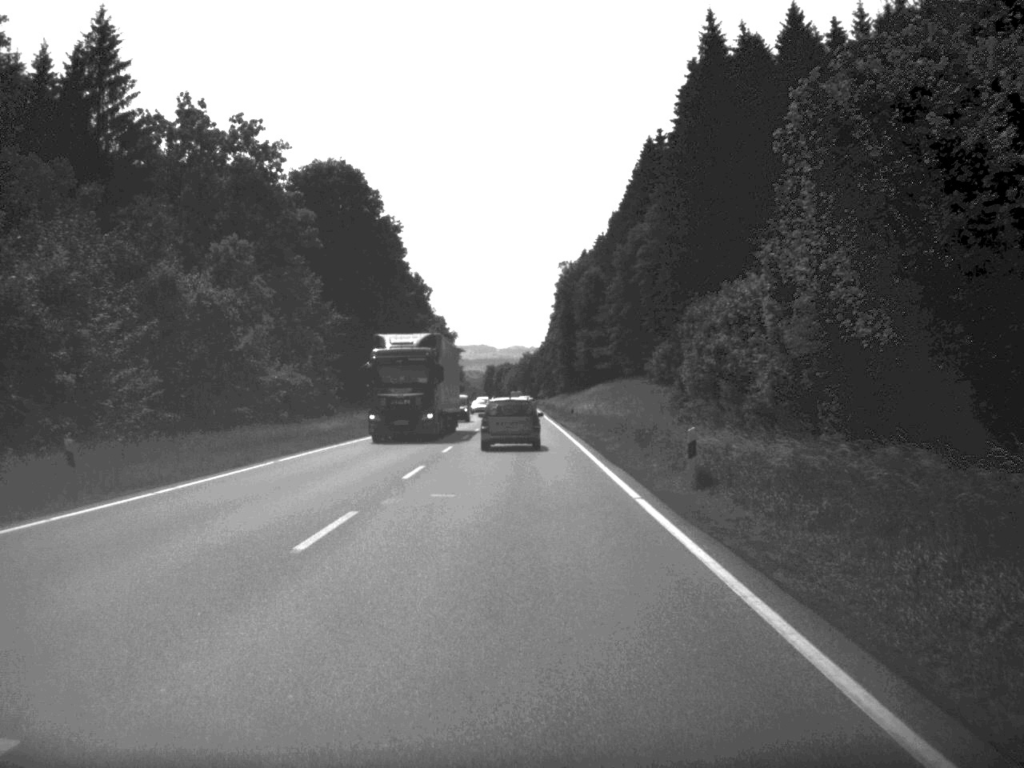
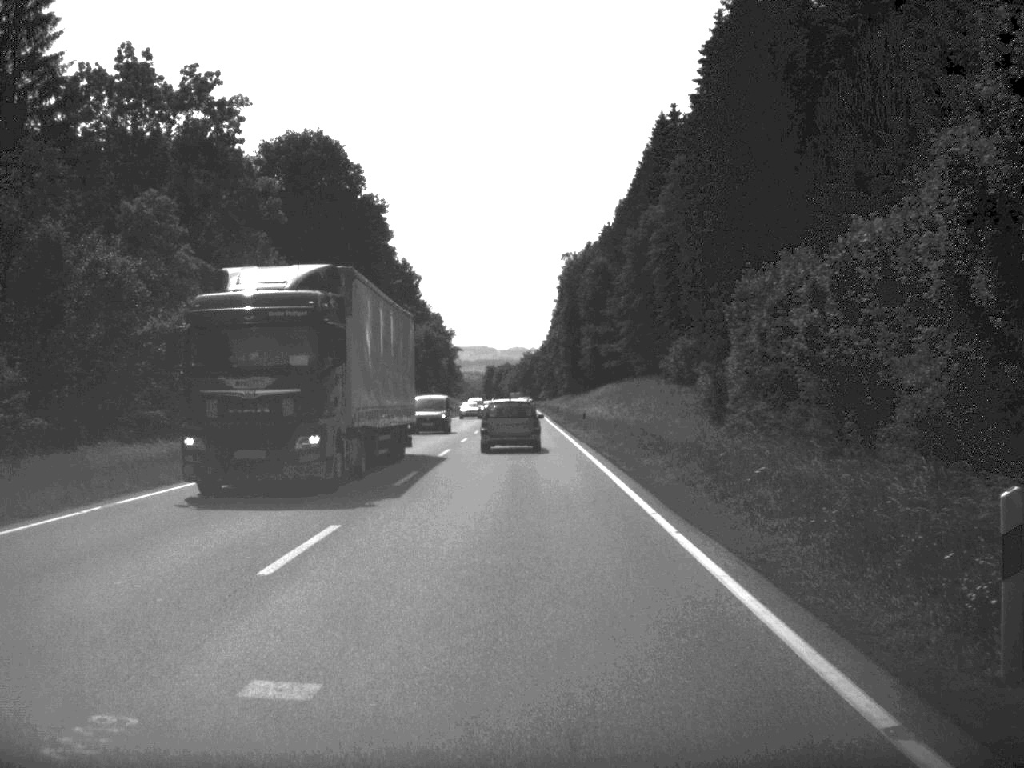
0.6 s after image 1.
(0.0, +13.3) m; 0°
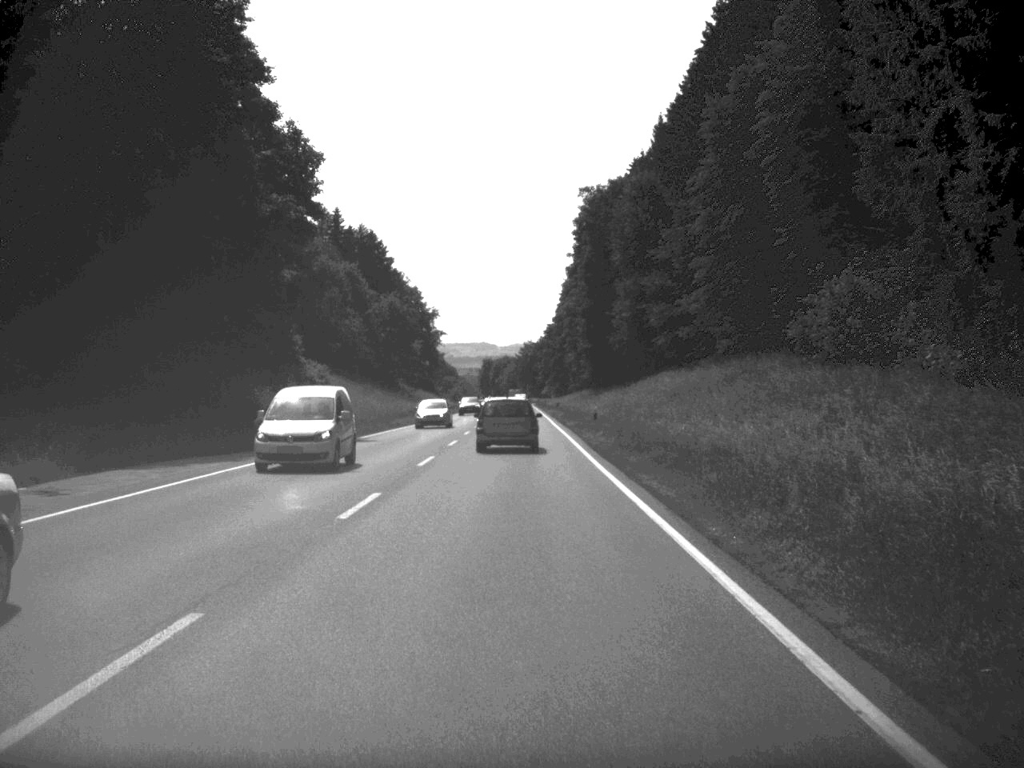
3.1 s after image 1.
(0.0, +53.5) m; 0°
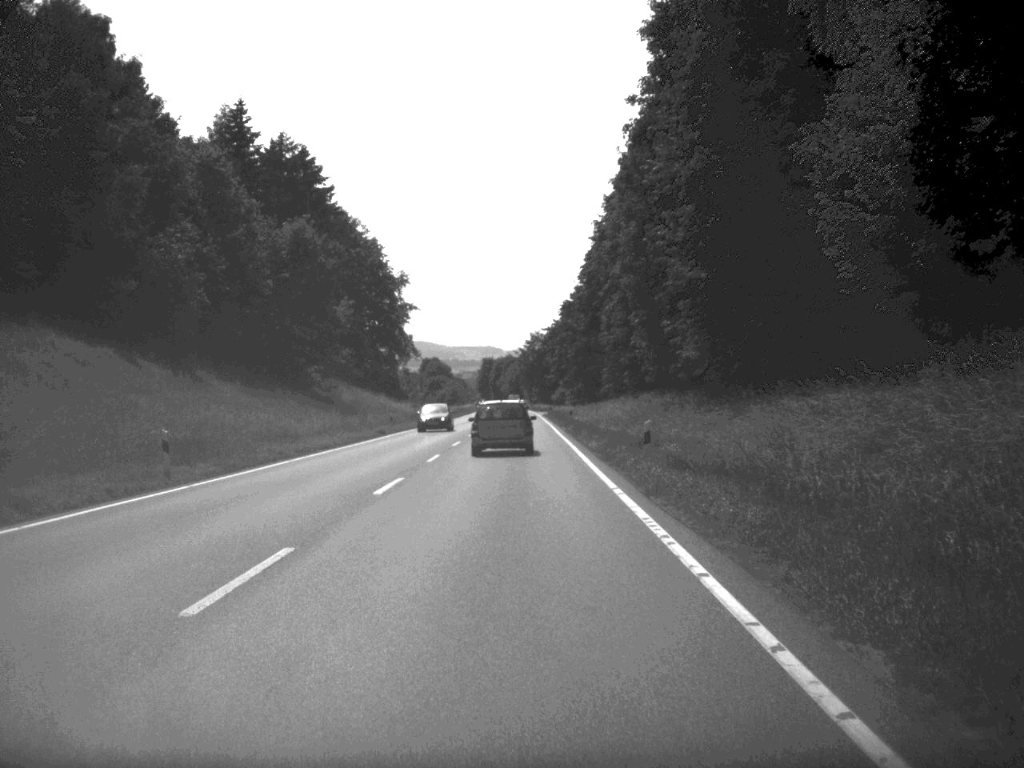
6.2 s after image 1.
(-0.2, +66.1) m; 0°
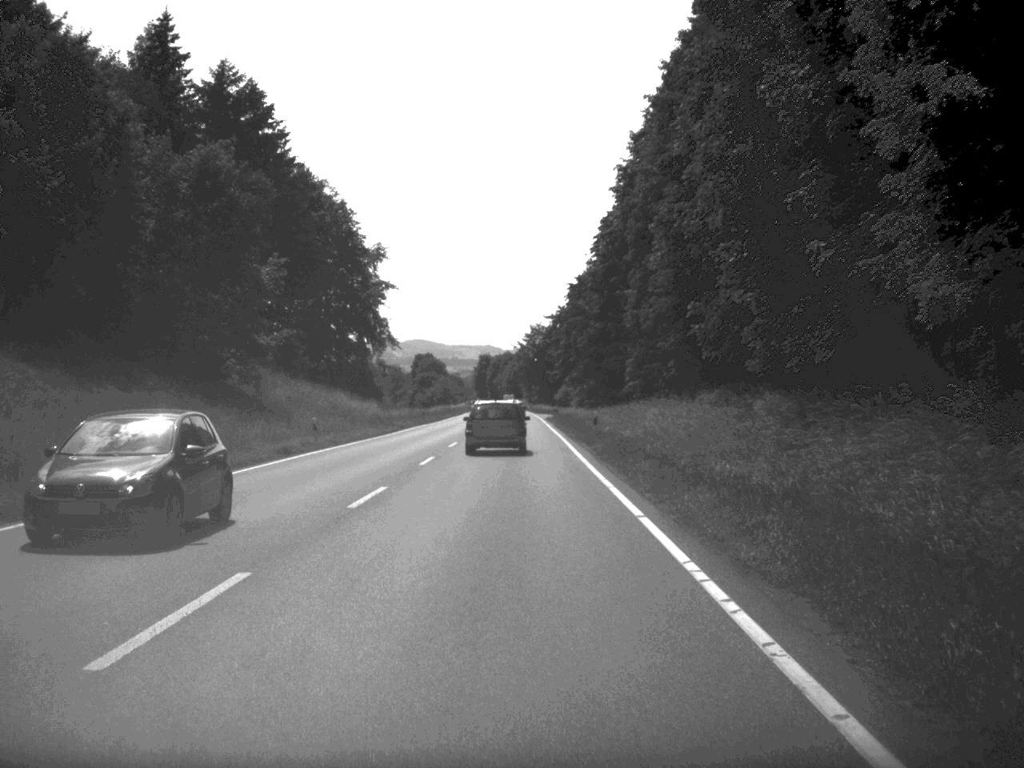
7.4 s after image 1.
(0.0, +25.4) m; 0°
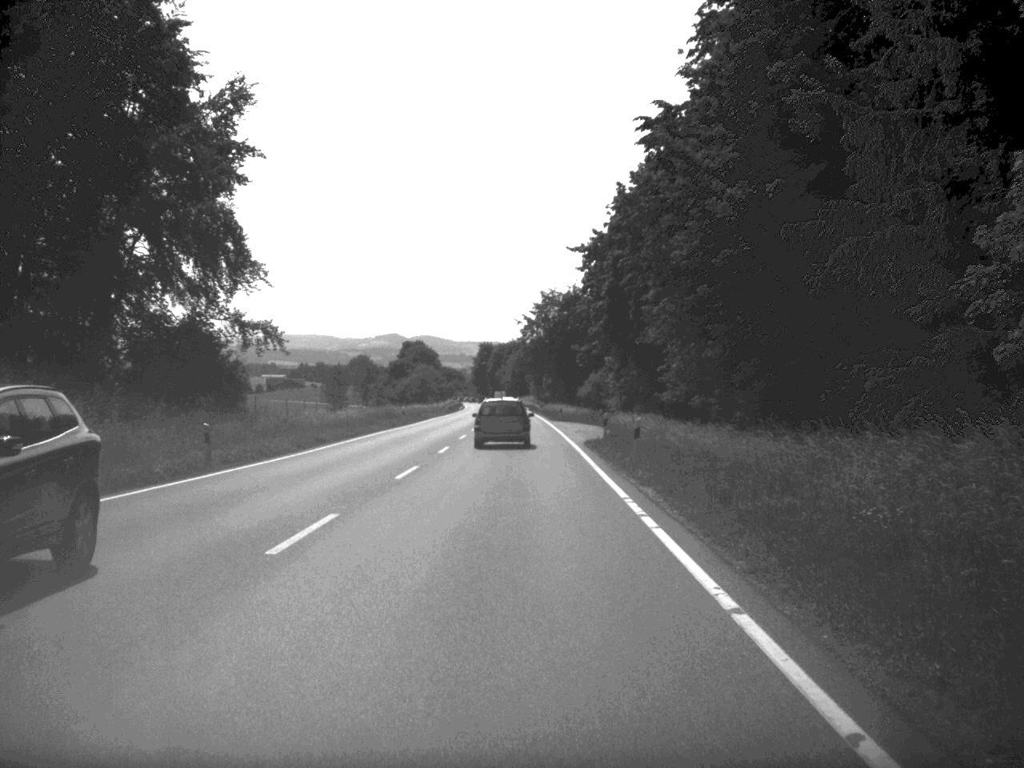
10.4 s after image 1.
(-0.1, +65.1) m; 0°
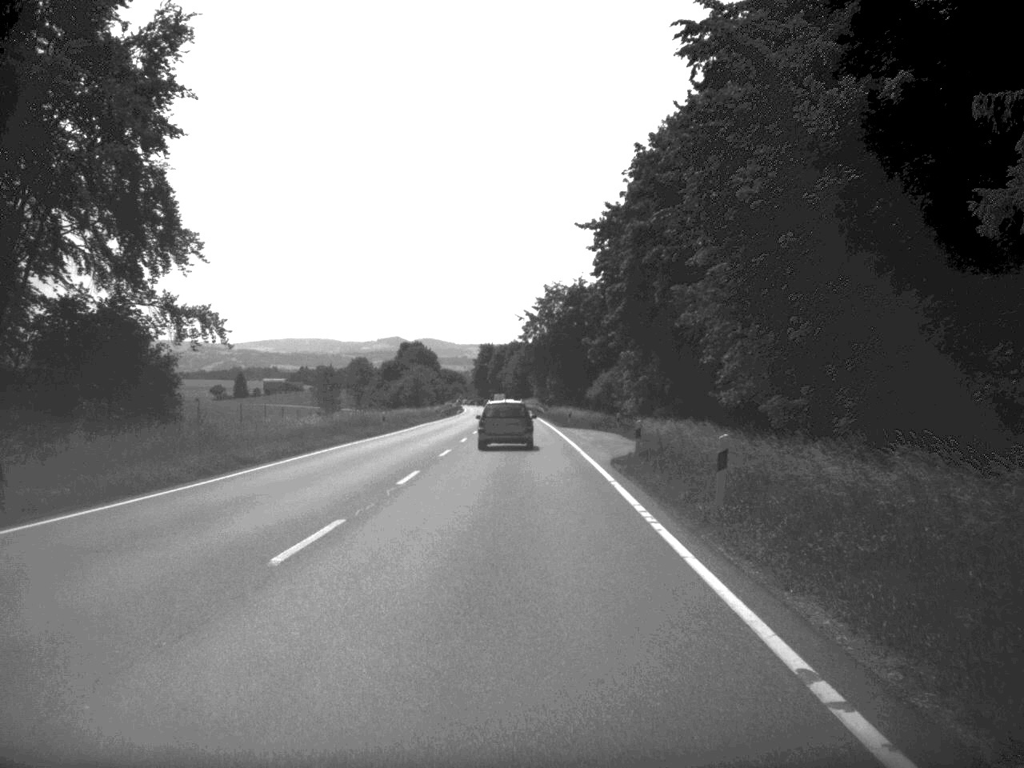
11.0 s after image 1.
(0.0, +12.3) m; 0°
